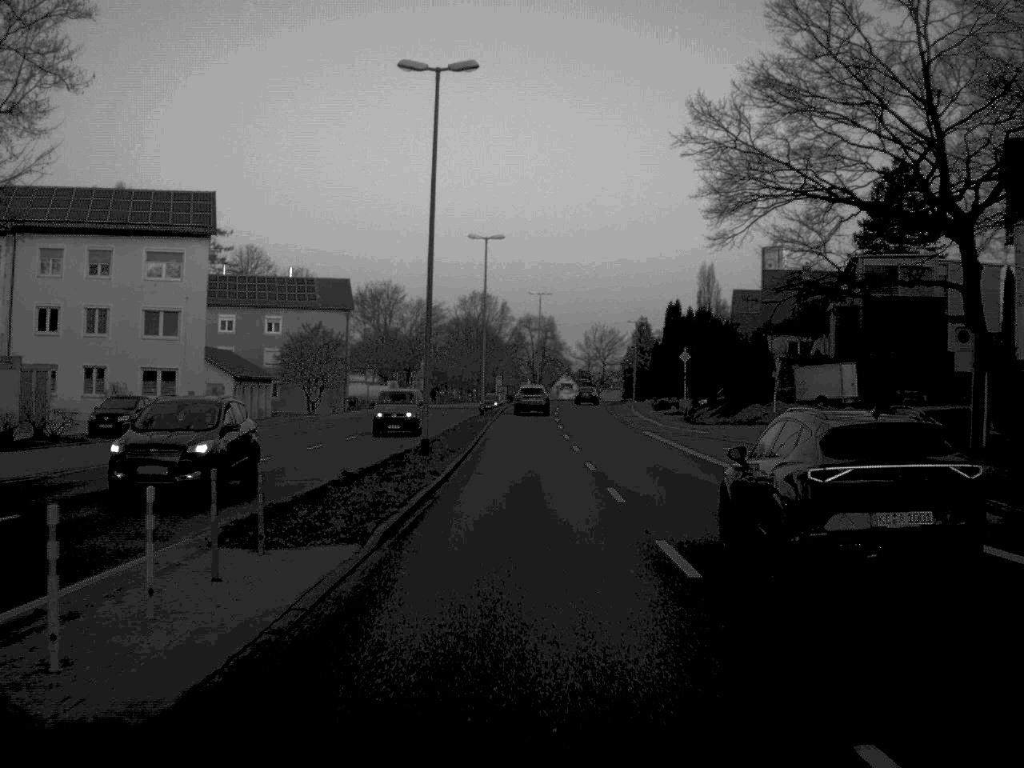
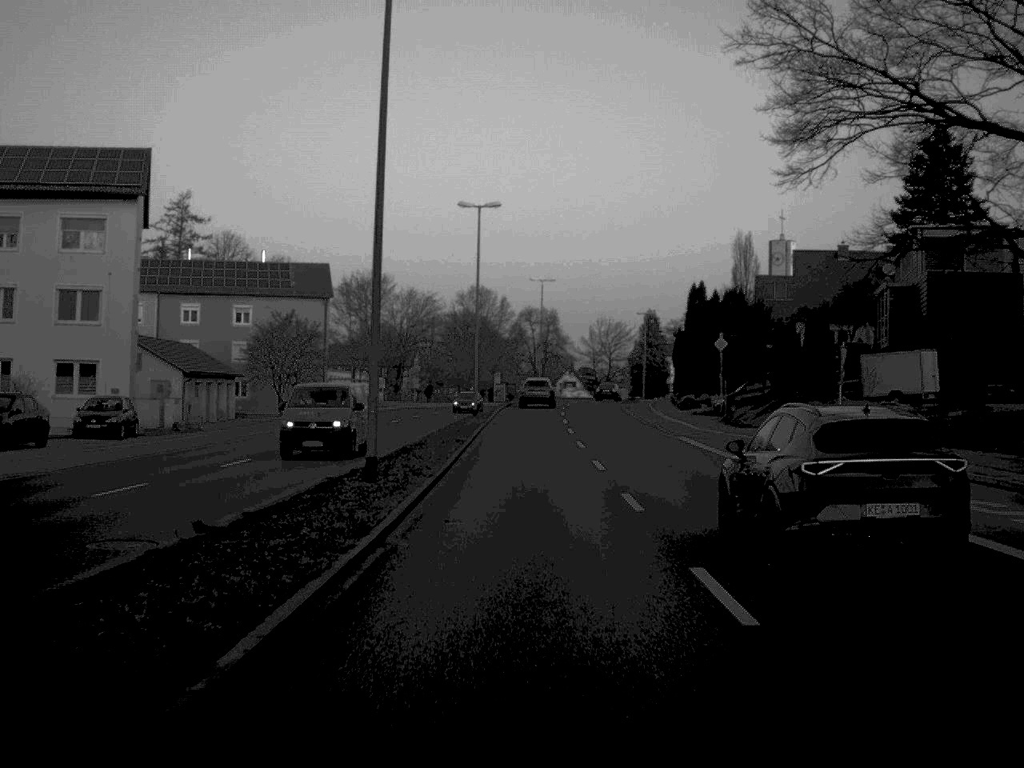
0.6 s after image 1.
(0.0, +11.7) m; 0°
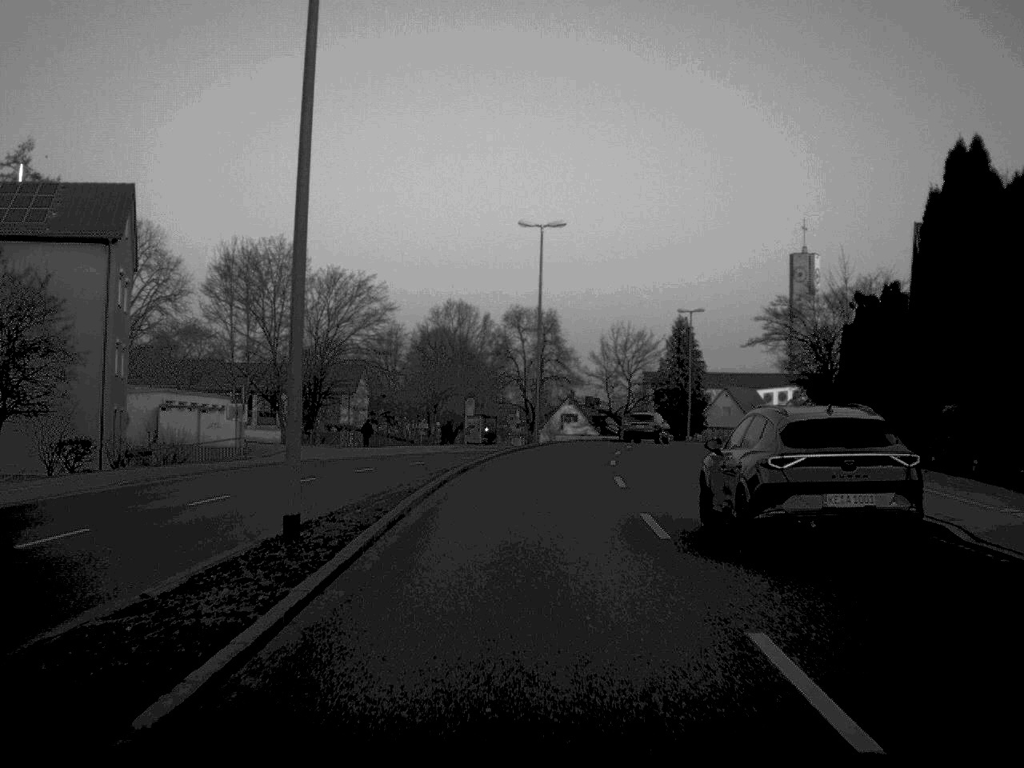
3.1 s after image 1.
(+0.1, +47.9) m; +1°
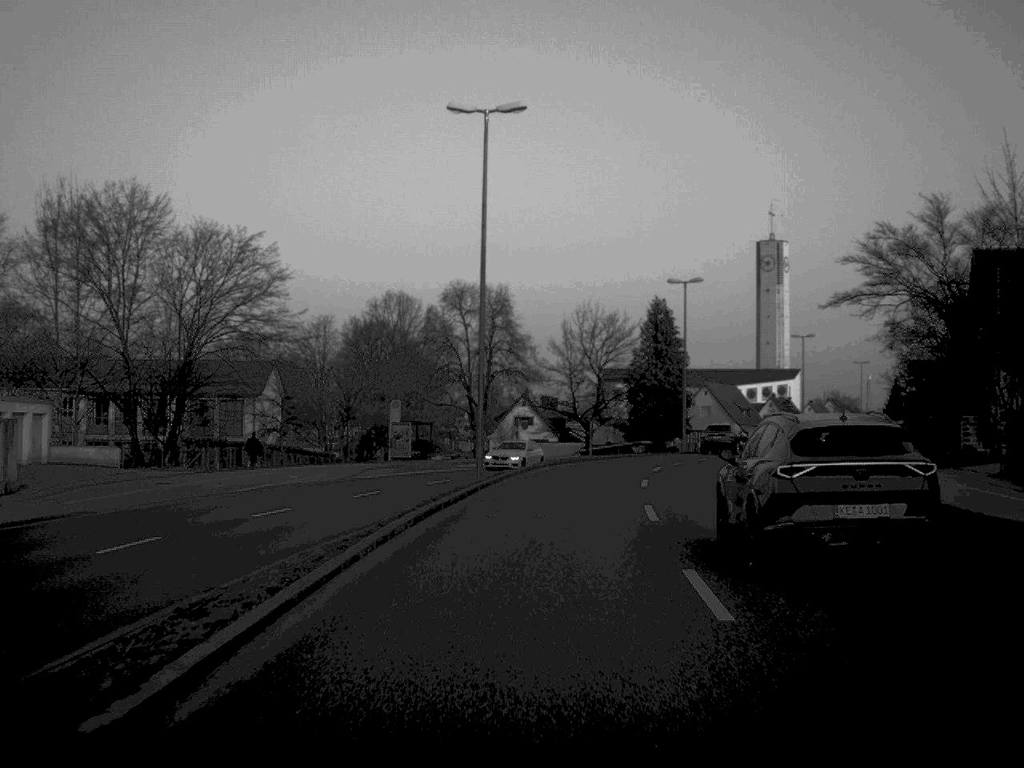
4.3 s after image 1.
(+0.4, +23.2) m; +2°
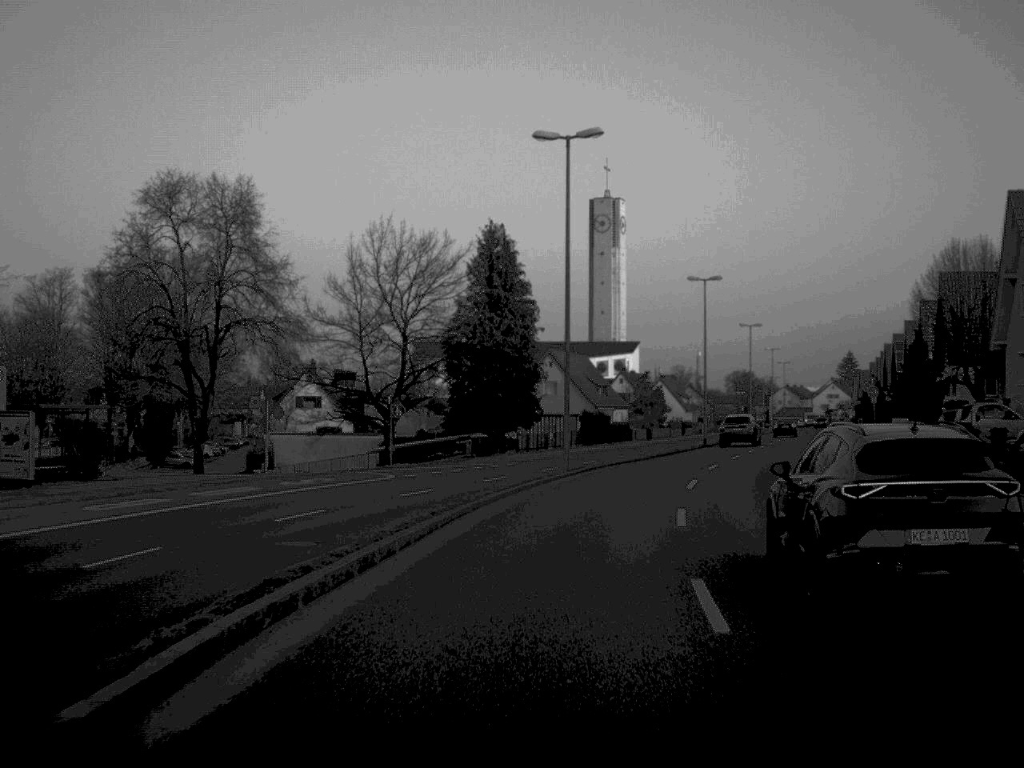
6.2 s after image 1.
(+2.4, +35.9) m; +8°
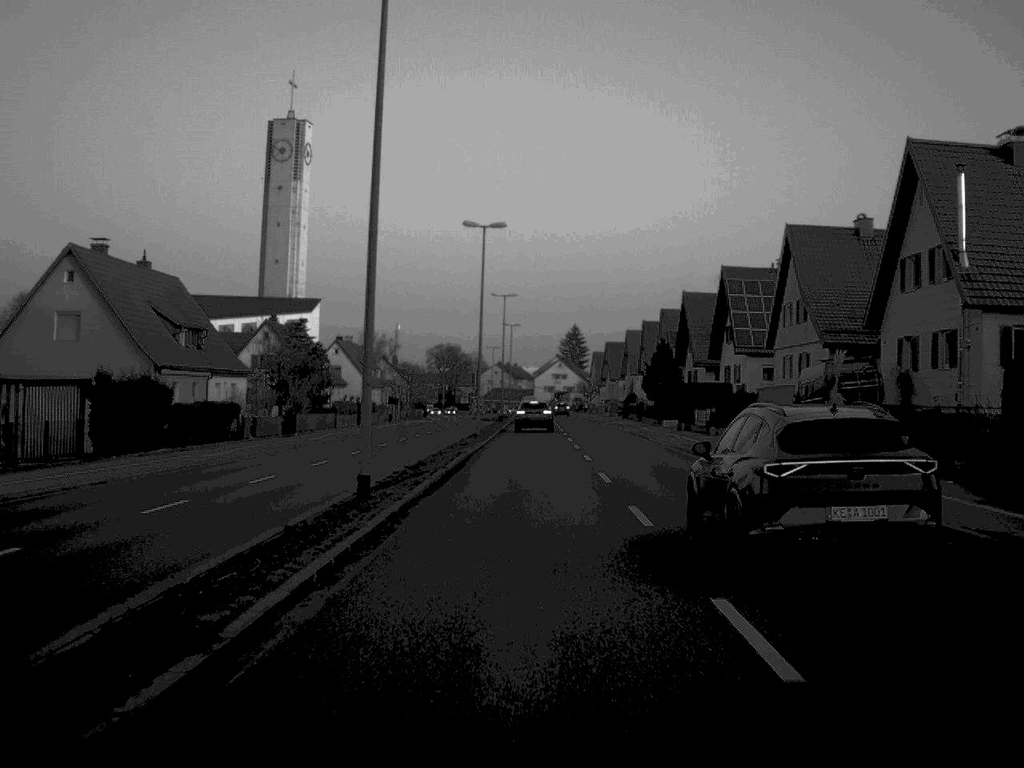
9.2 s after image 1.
(+8.3, +56.3) m; +13°
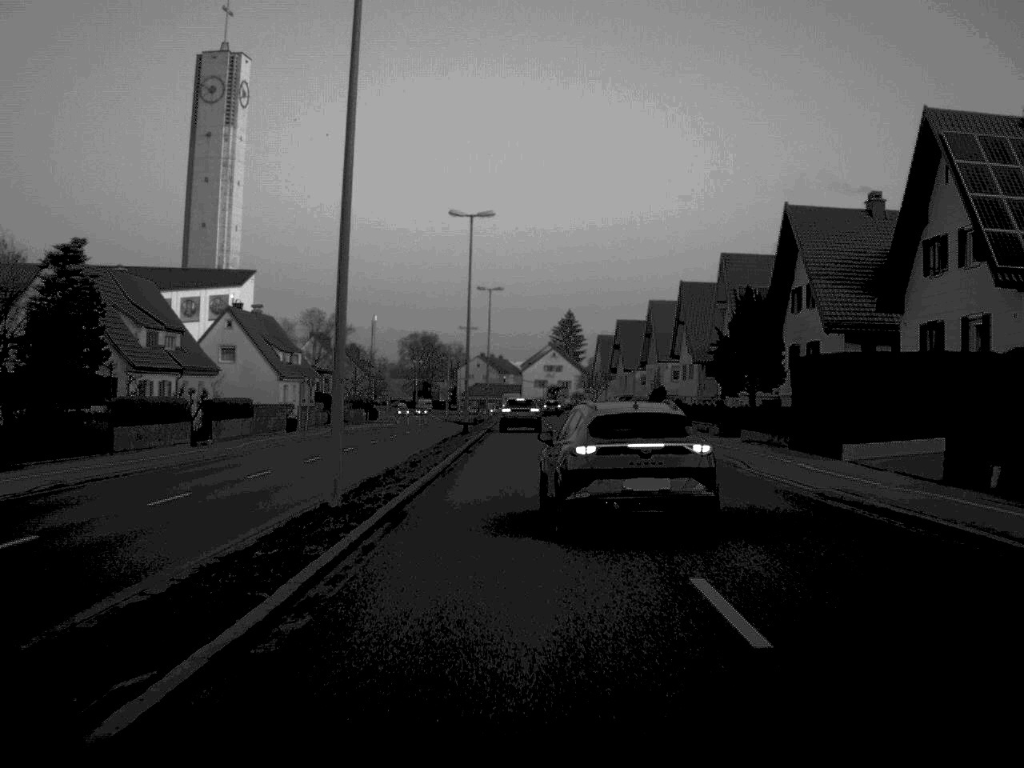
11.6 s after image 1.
(+0.3, +43.7) m; +1°
